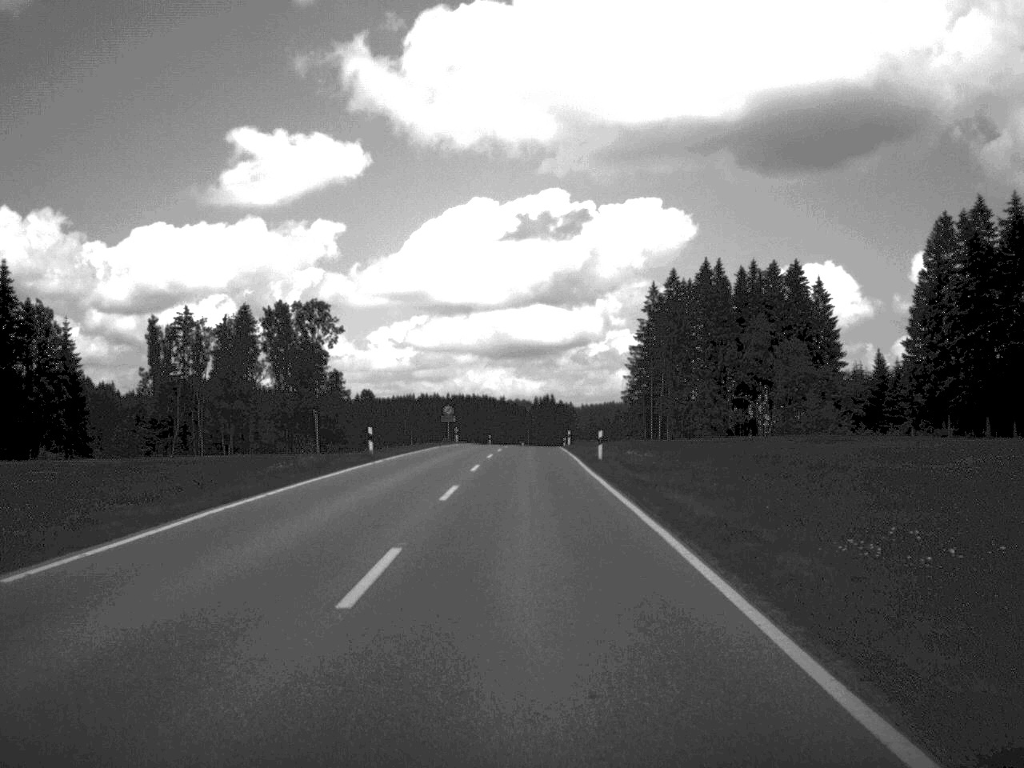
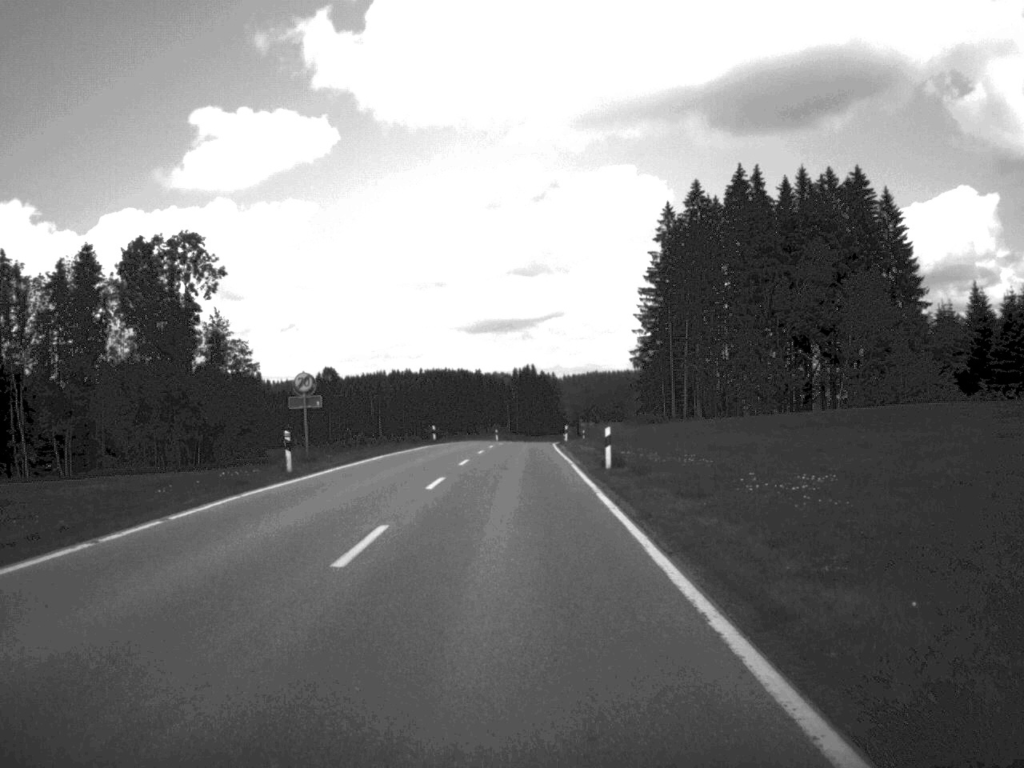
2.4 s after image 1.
(+0.4, +56.2) m; +1°
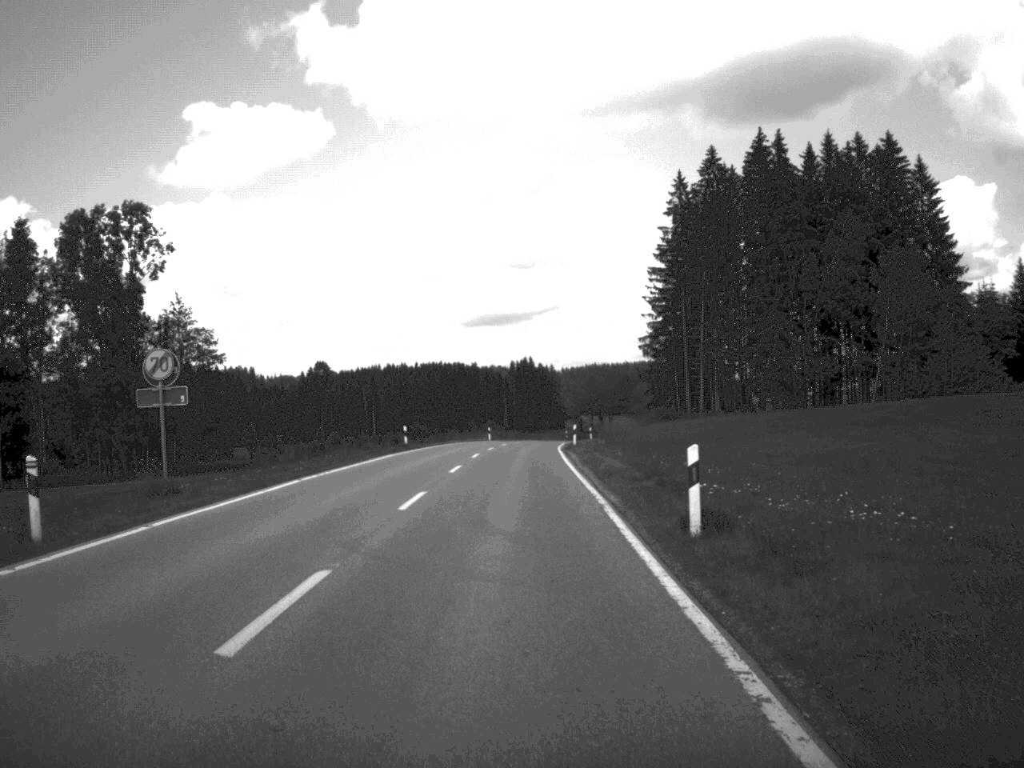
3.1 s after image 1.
(0.0, +16.0) m; 0°
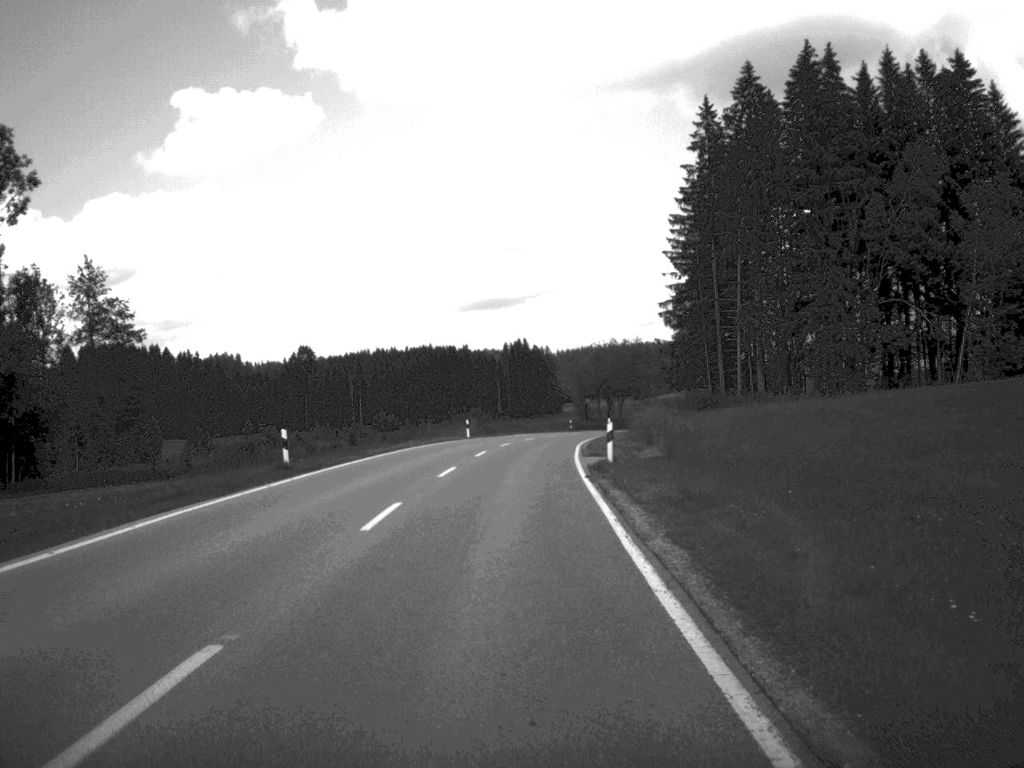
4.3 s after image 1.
(0.0, +27.5) m; 0°
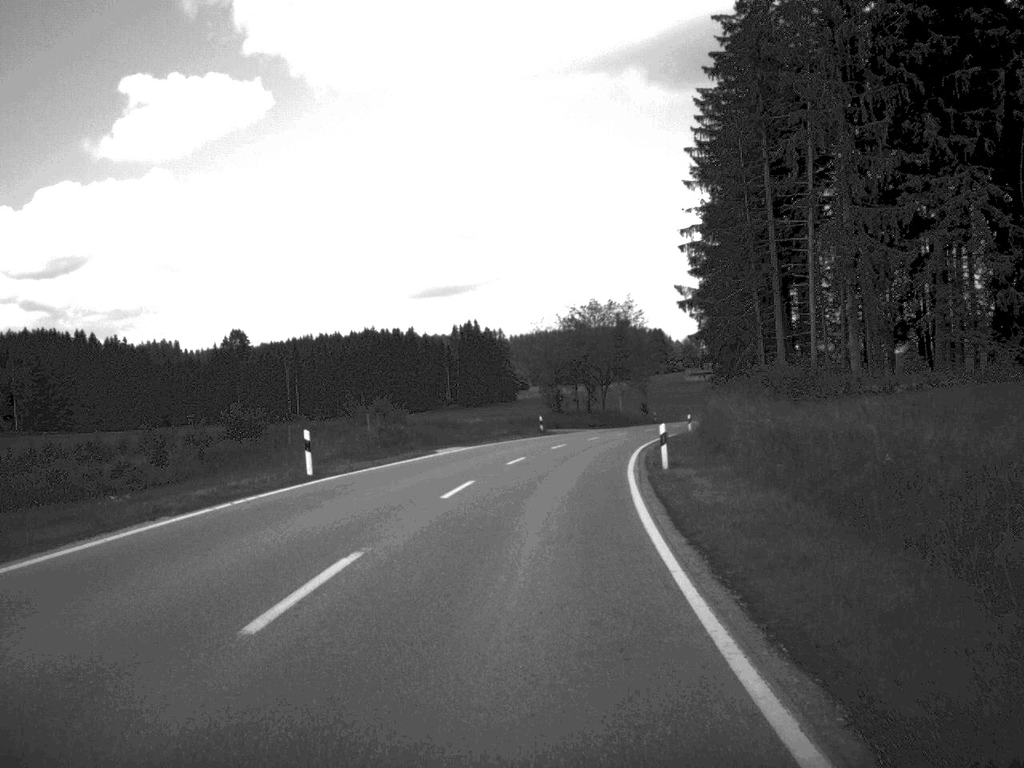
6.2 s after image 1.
(+0.4, +41.7) m; +2°
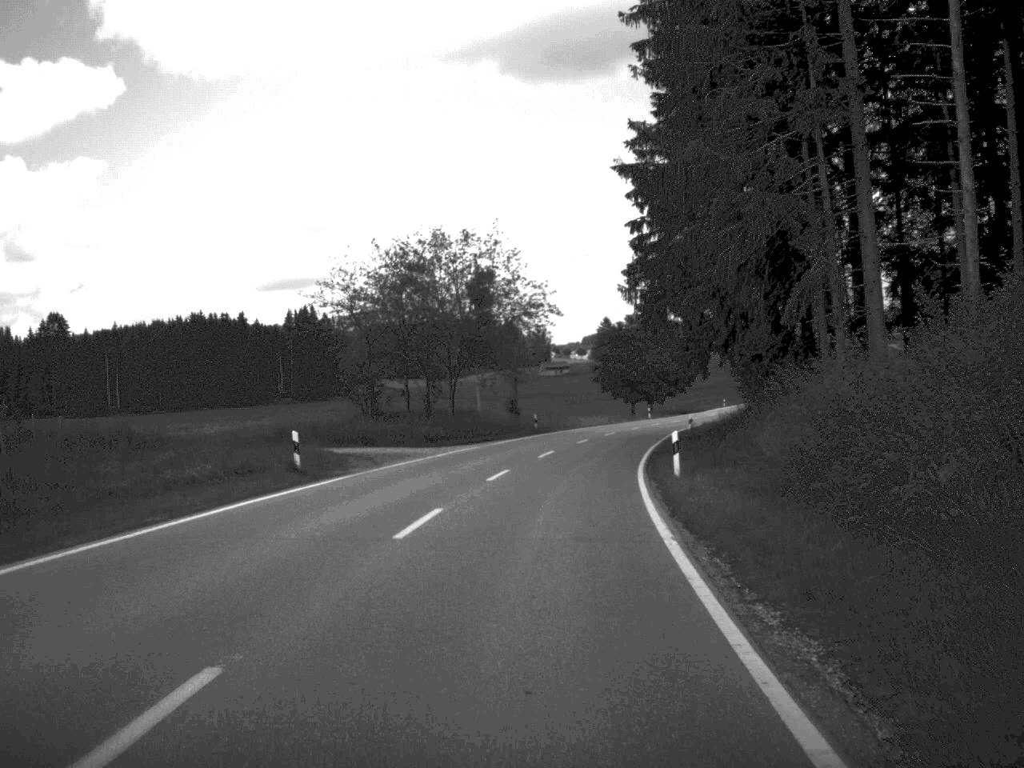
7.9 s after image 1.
(+2.2, +40.5) m; +7°
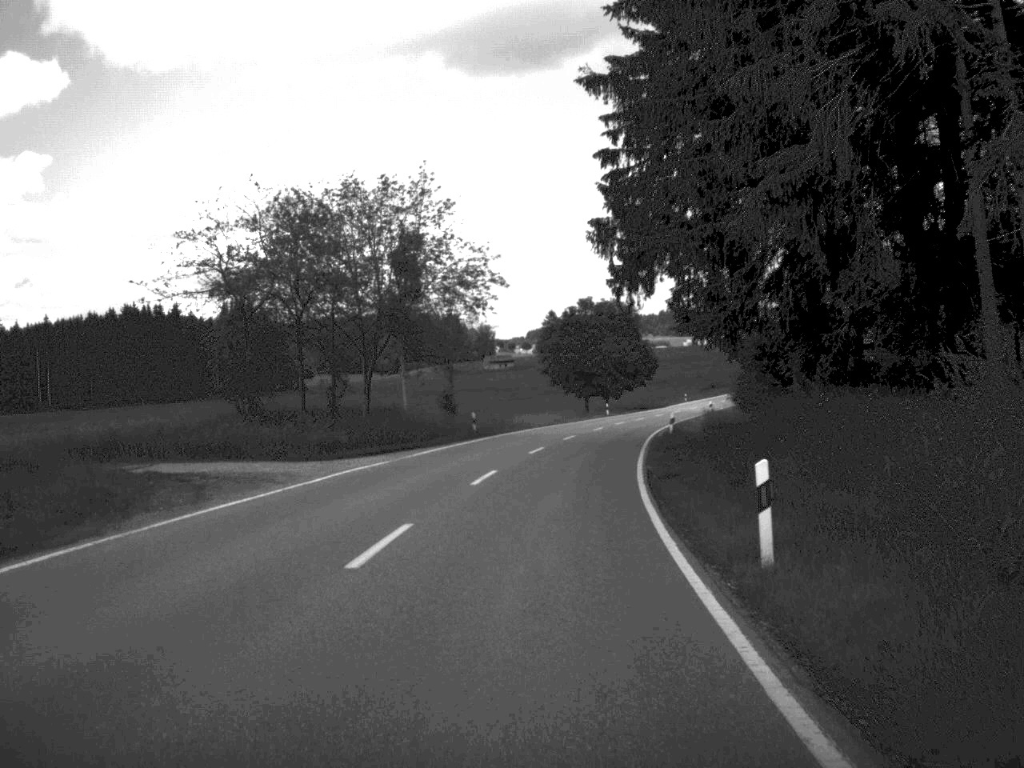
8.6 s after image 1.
(+0.3, +14.2) m; +2°
